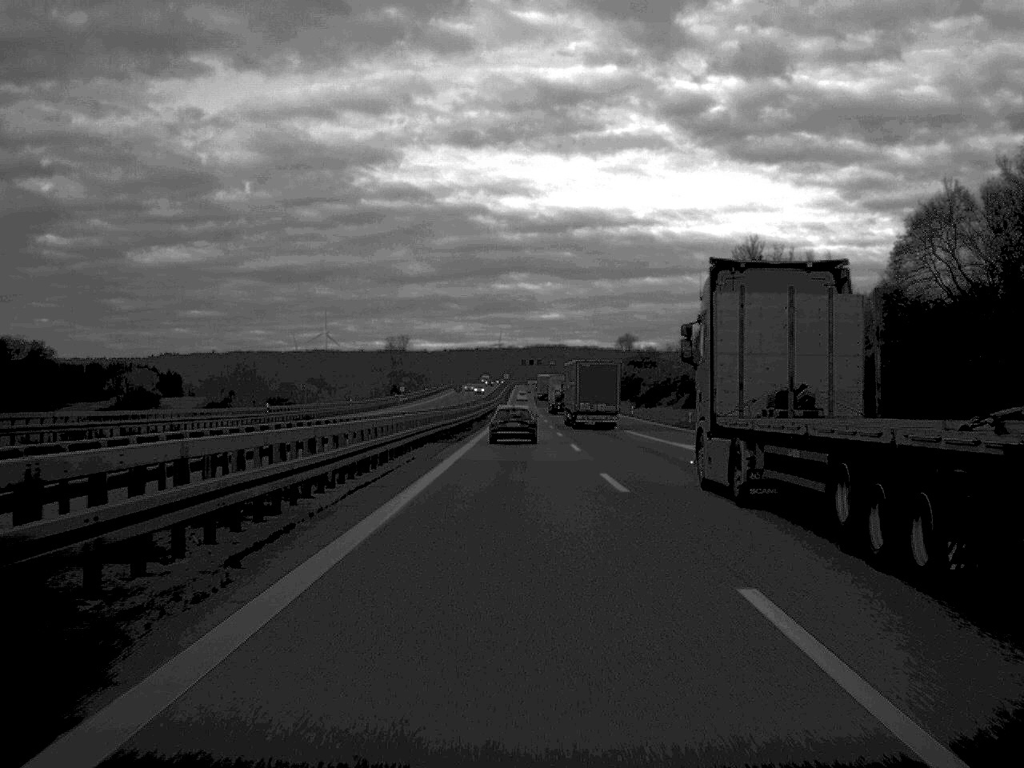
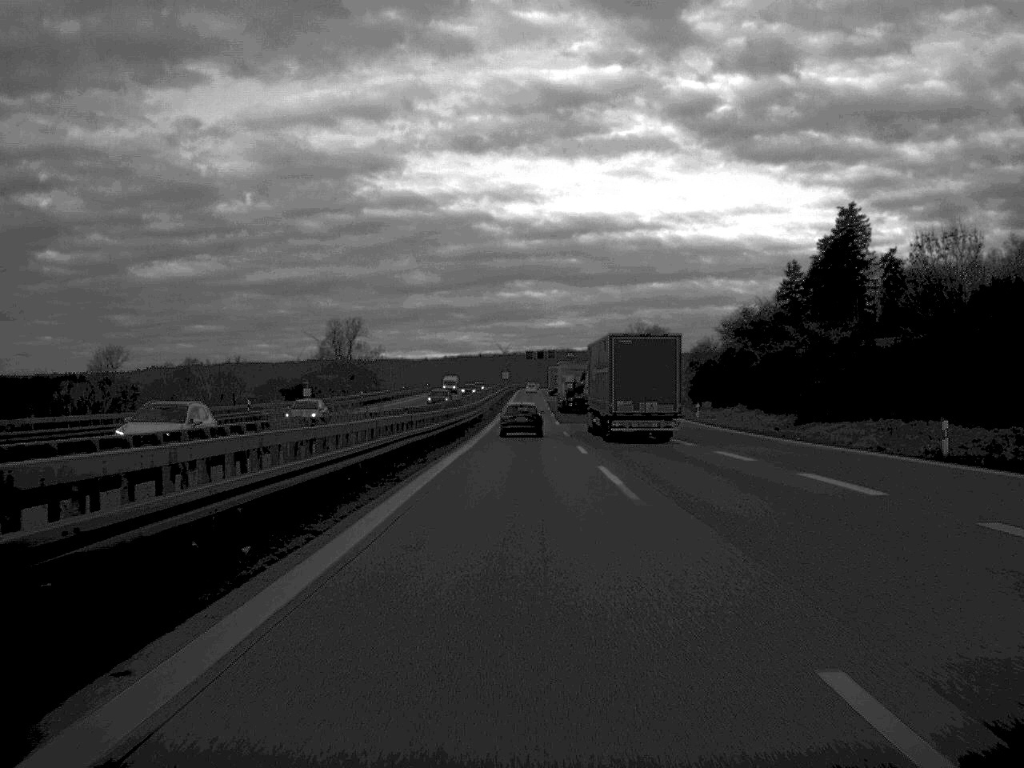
(-0.2, +92.5) m; 0°
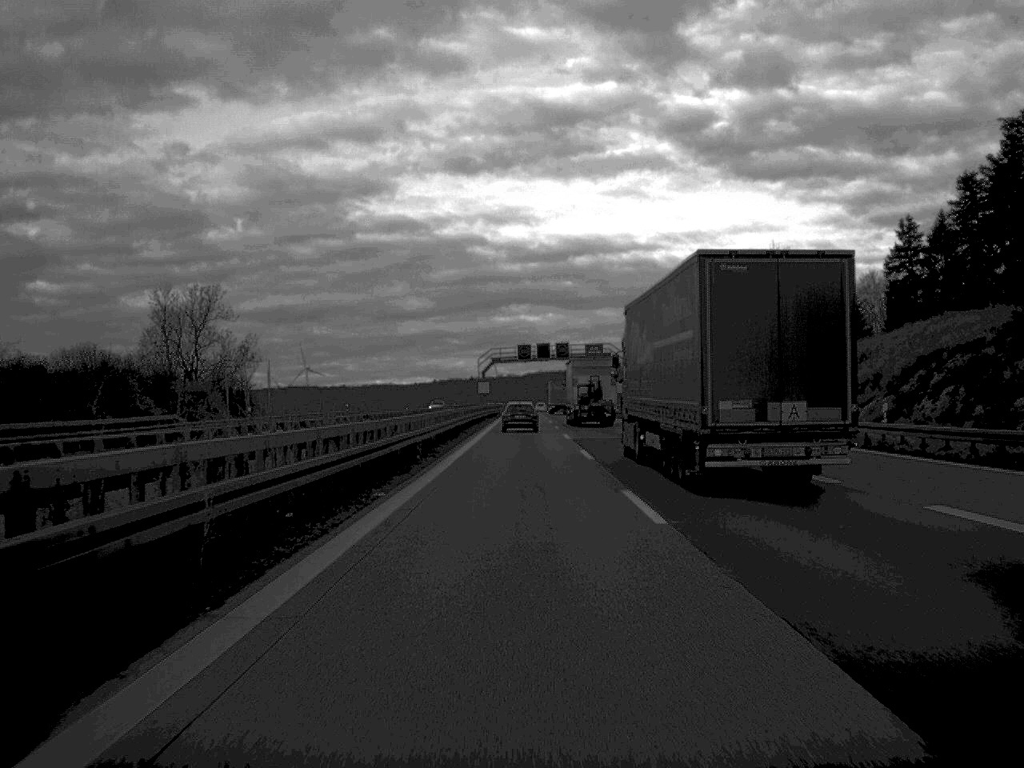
(+0.2, +91.3) m; 0°
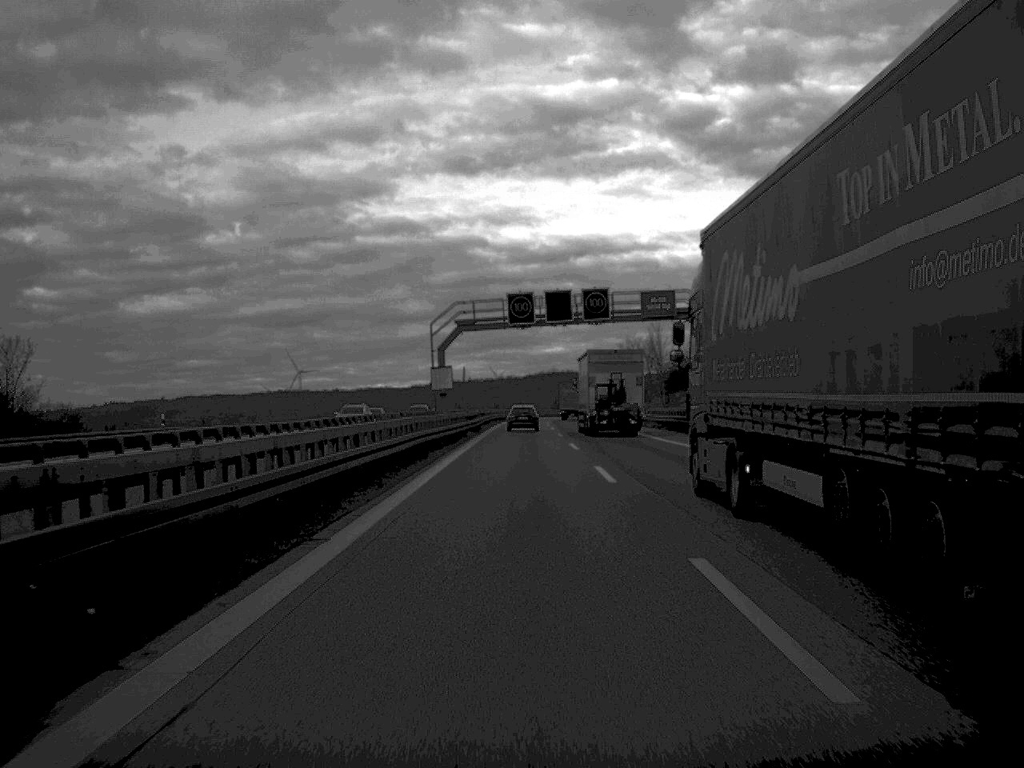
(0.0, +62.7) m; 0°
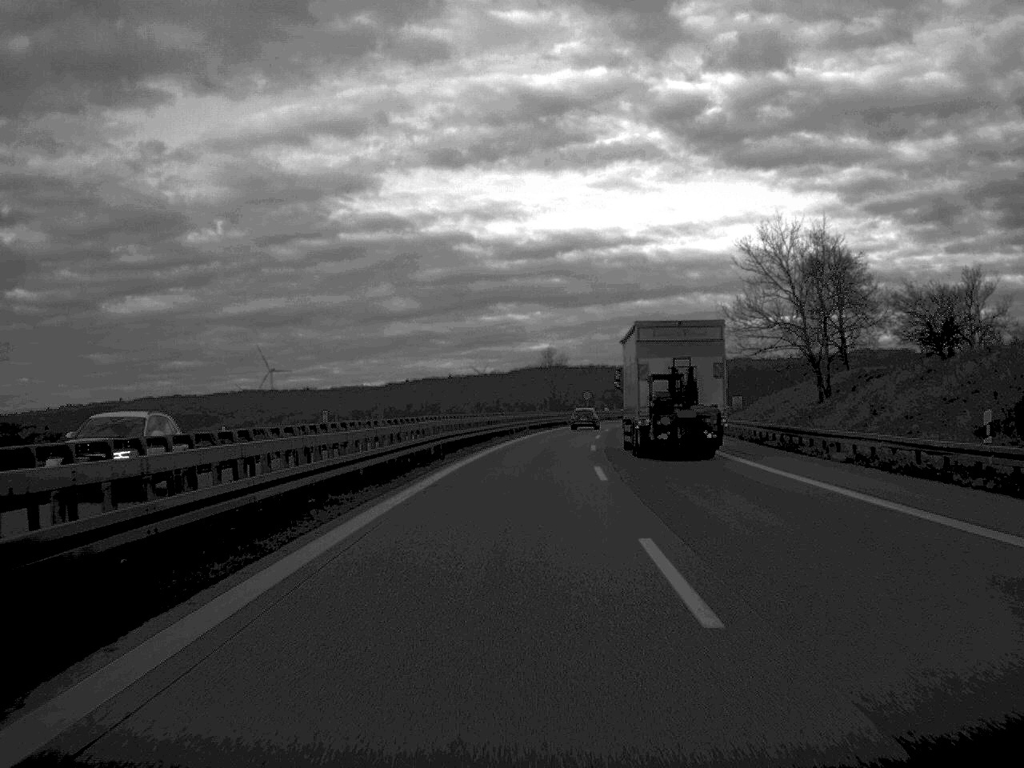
(+0.3, +103.8) m; +1°
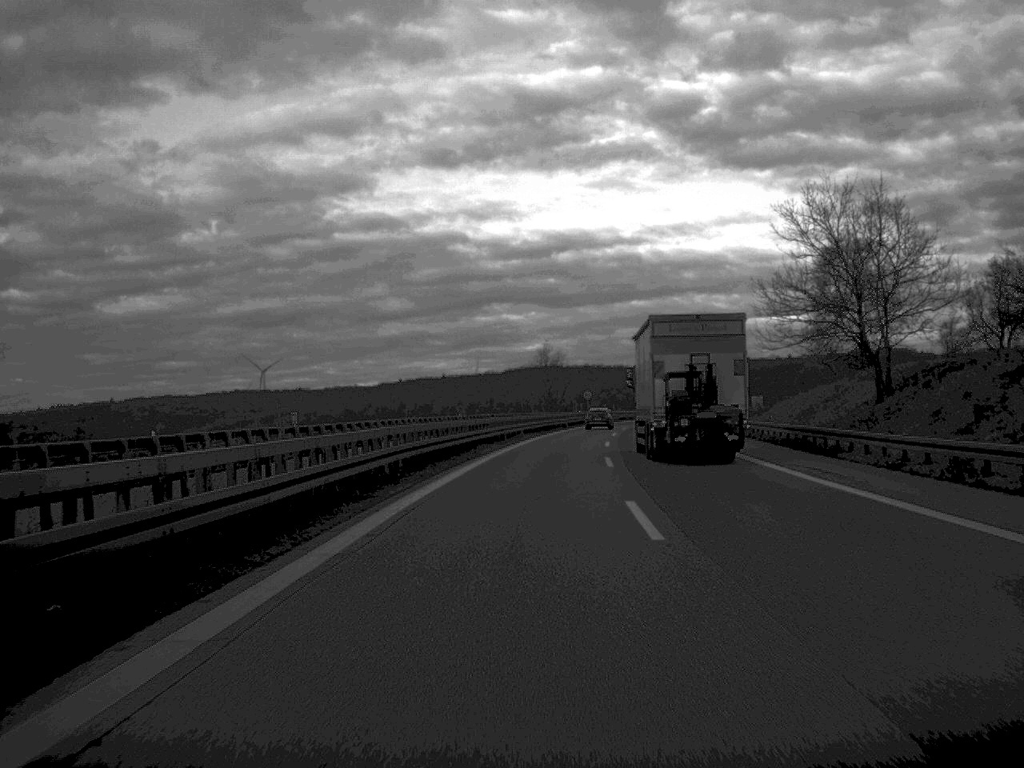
(+0.1, +20.1) m; +1°
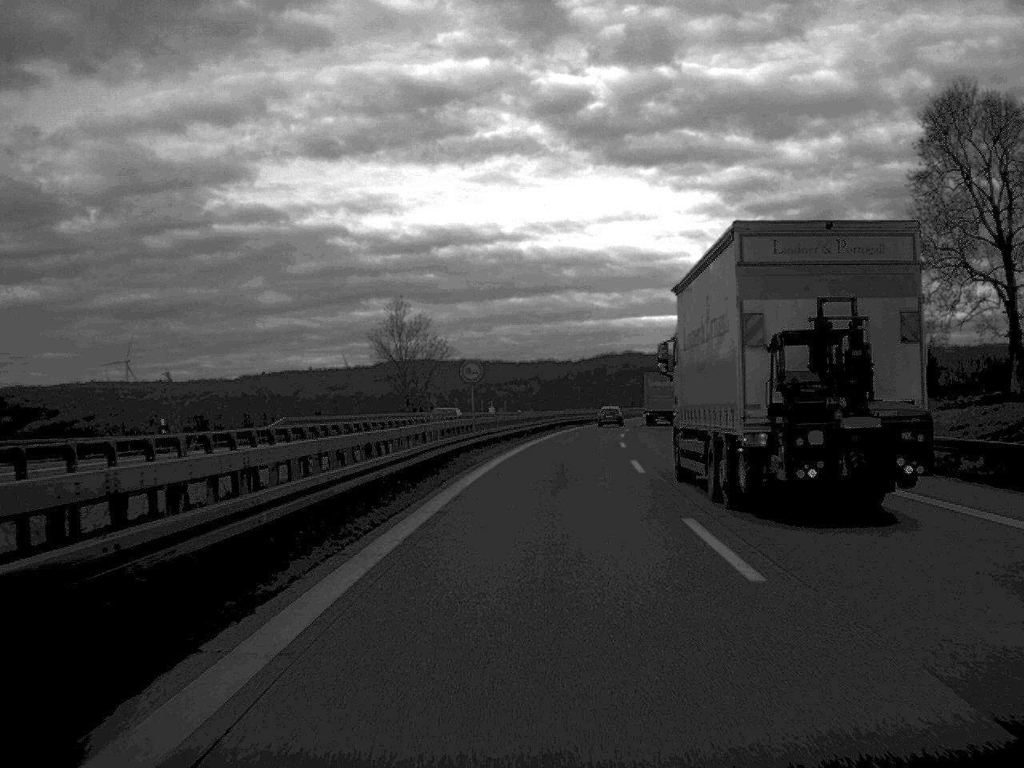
(+2.7, +66.4) m; +5°
